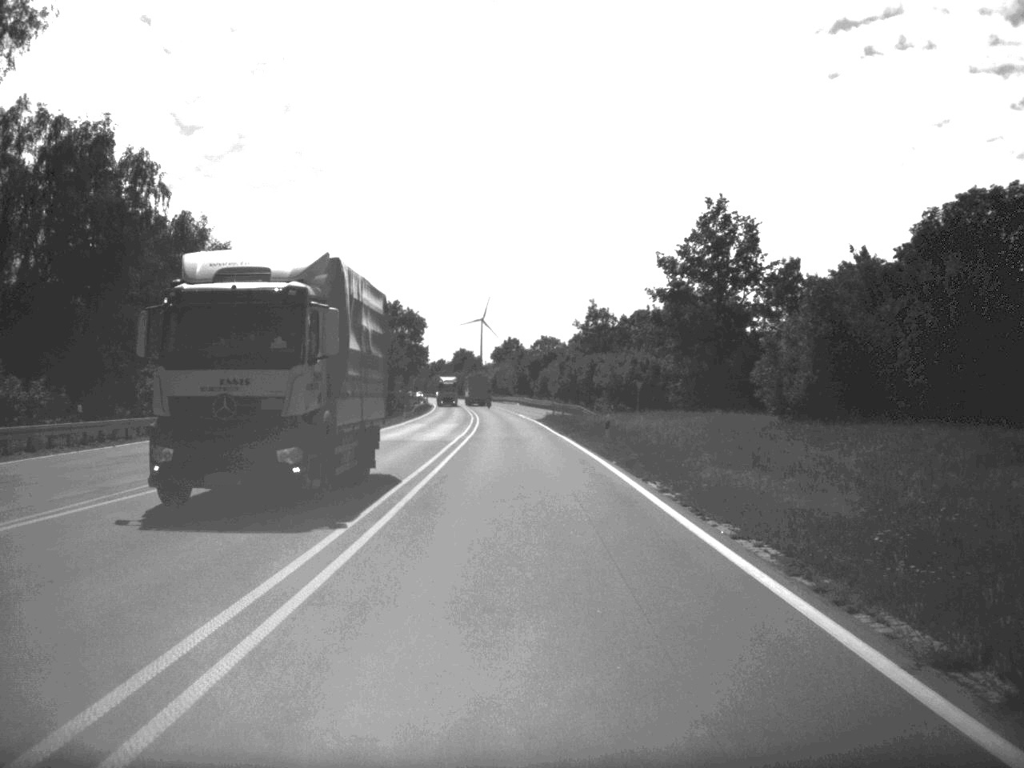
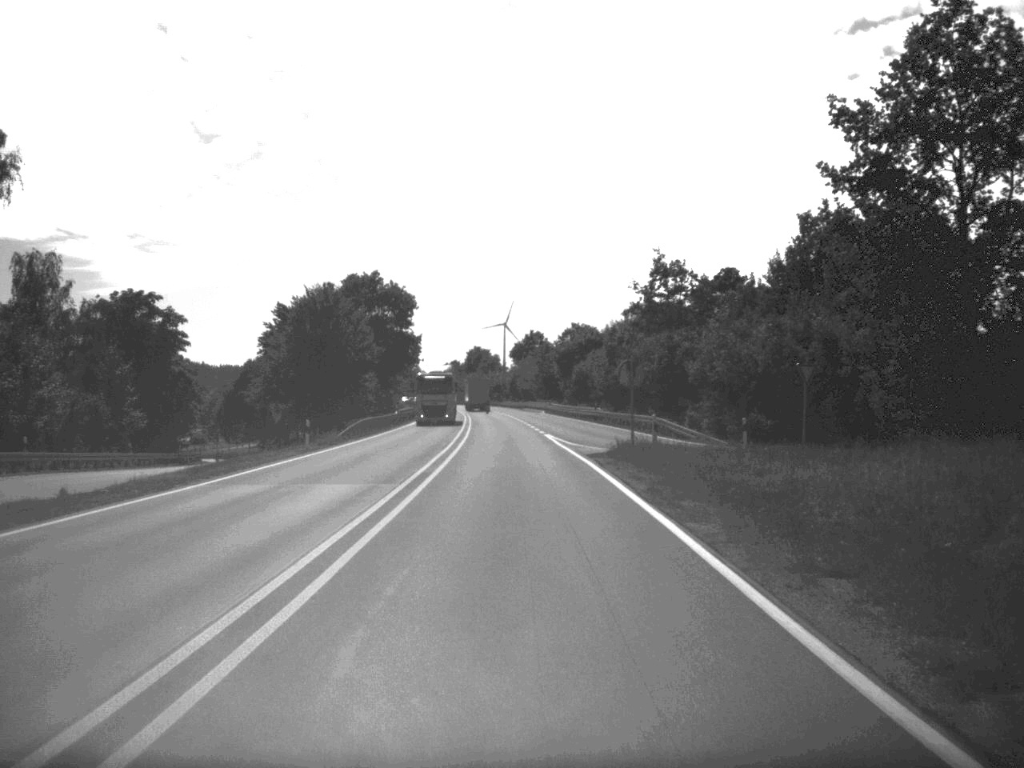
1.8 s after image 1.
(-0.5, +49.3) m; -1°
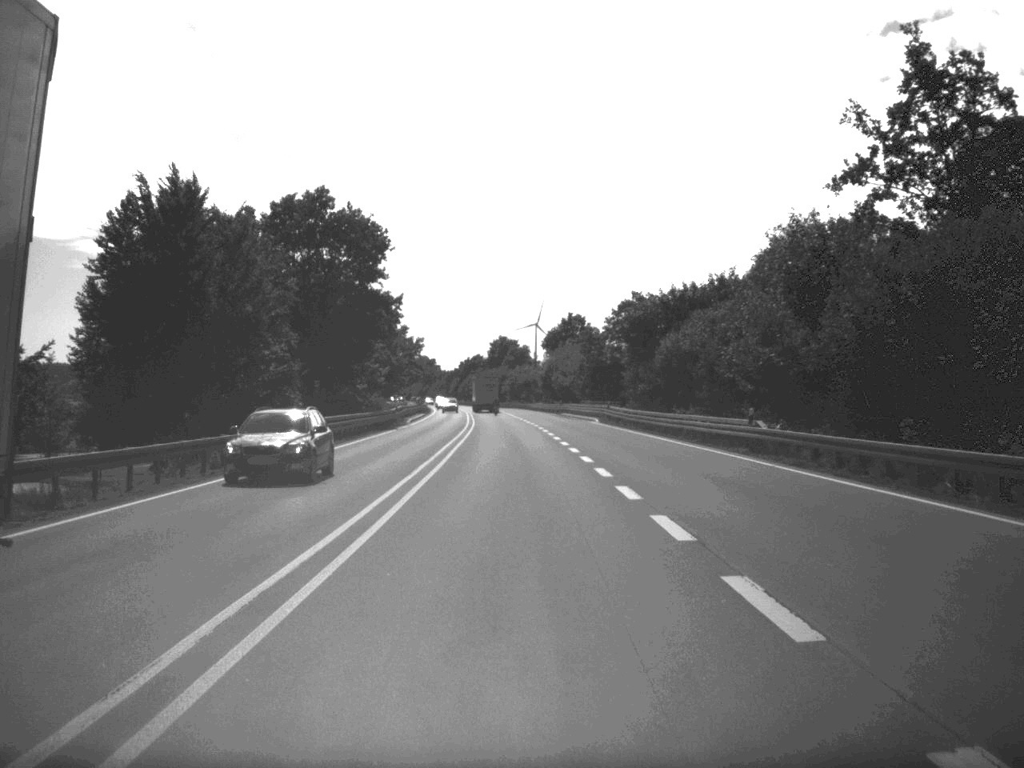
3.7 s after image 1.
(-0.8, +52.0) m; -2°
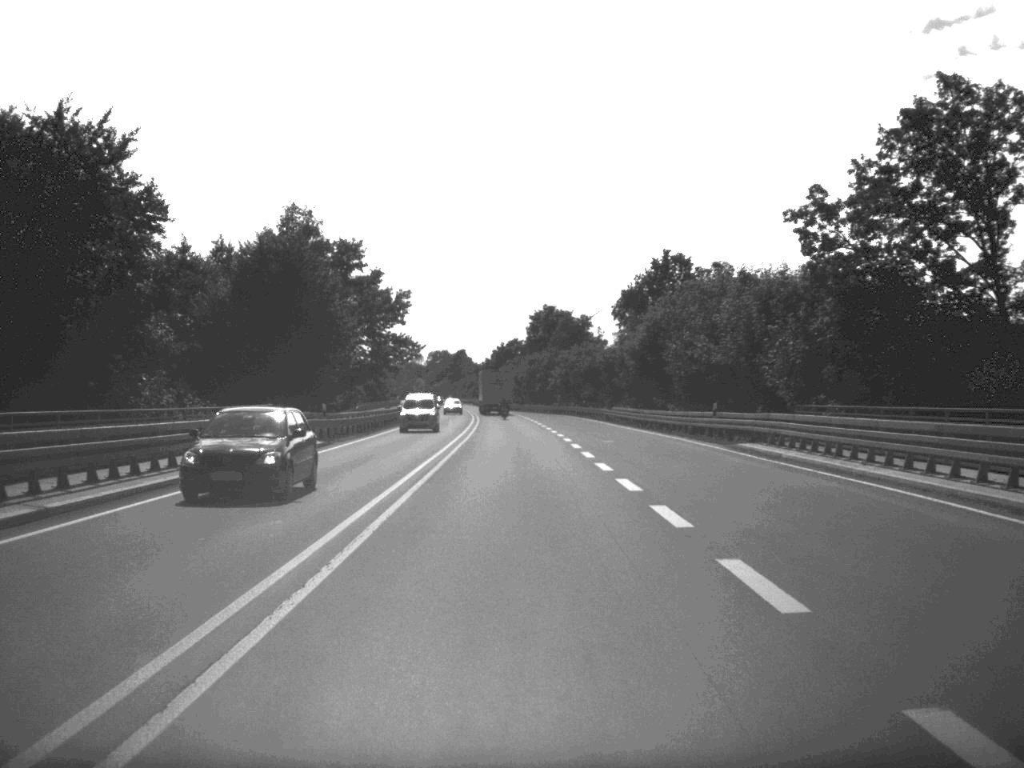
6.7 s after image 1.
(-1.7, +81.5) m; -2°
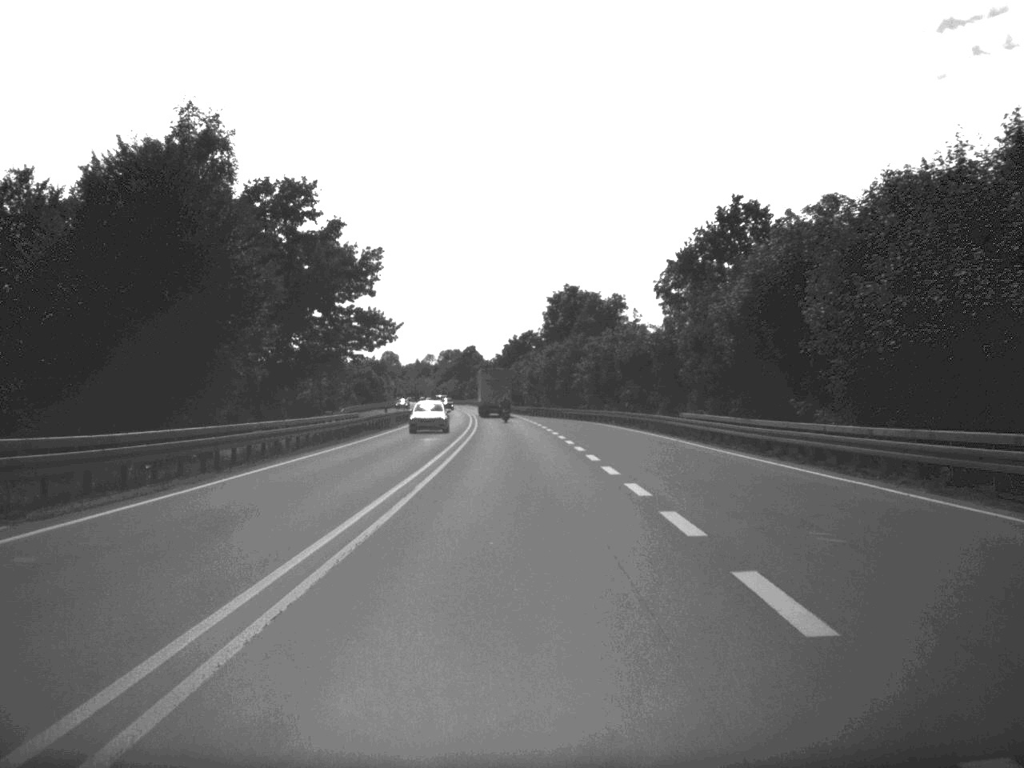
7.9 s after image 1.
(-0.2, +30.5) m; -1°
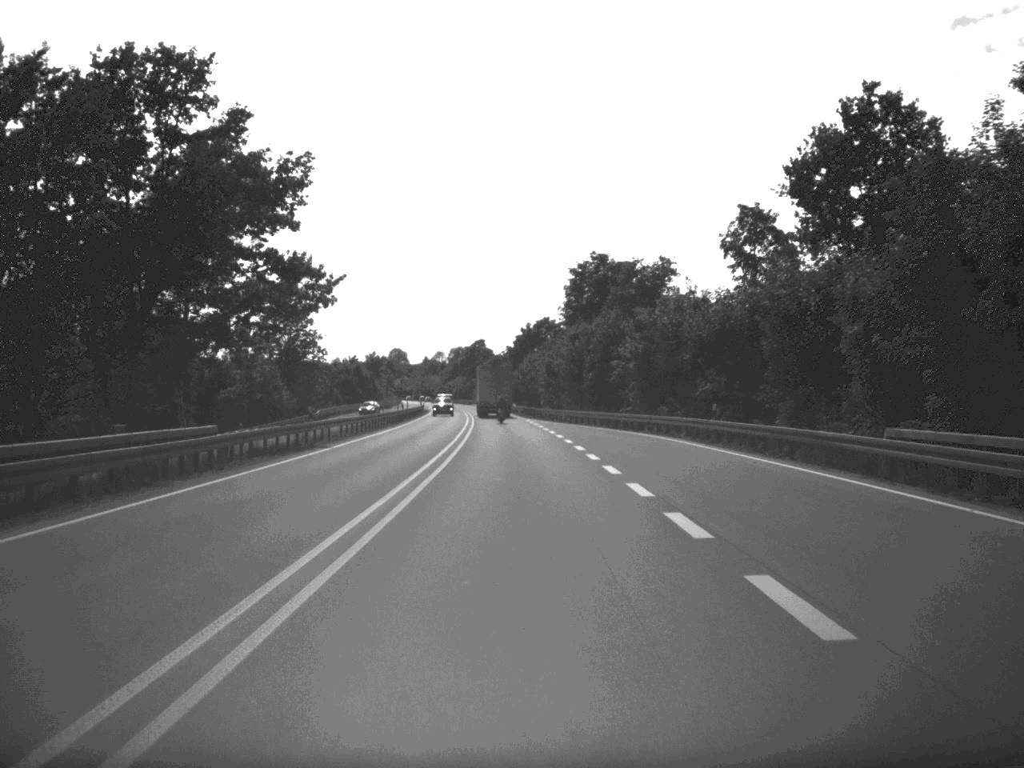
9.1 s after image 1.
(-0.2, +29.6) m; -1°
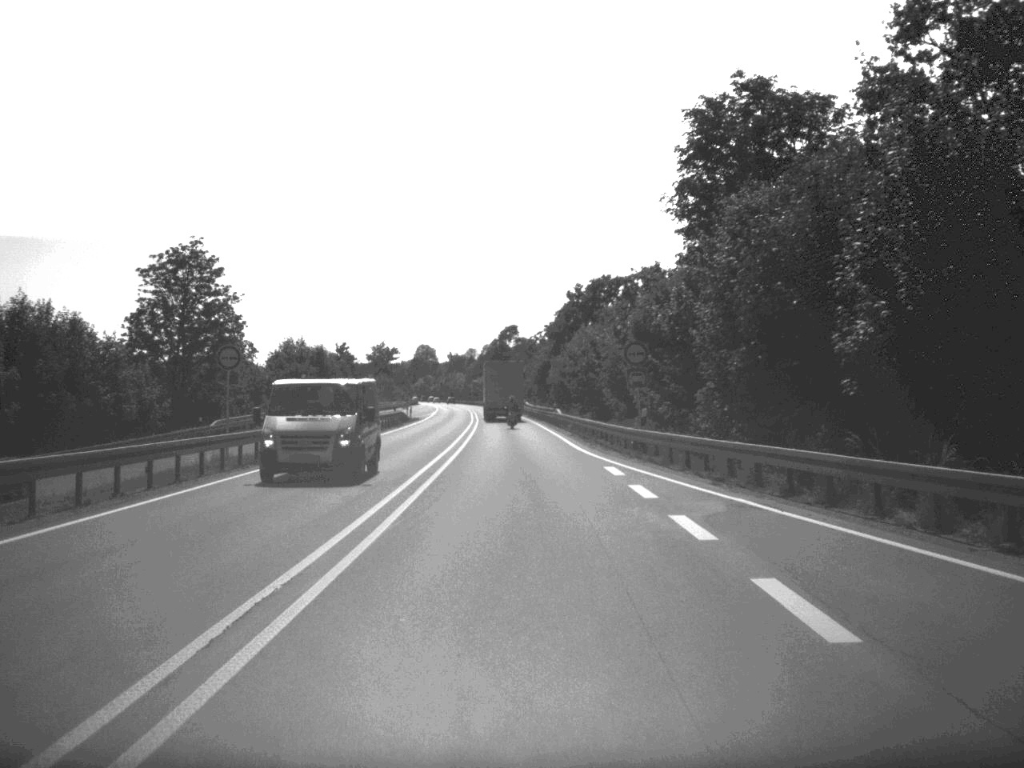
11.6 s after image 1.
(-1.0, +59.0) m; -2°
